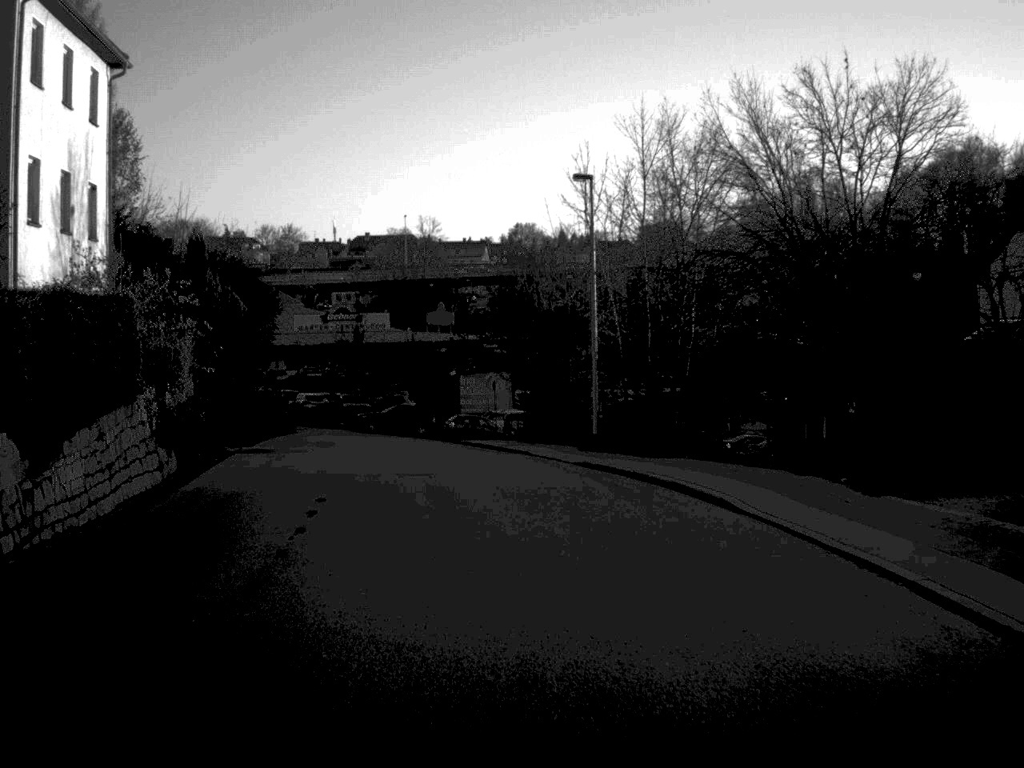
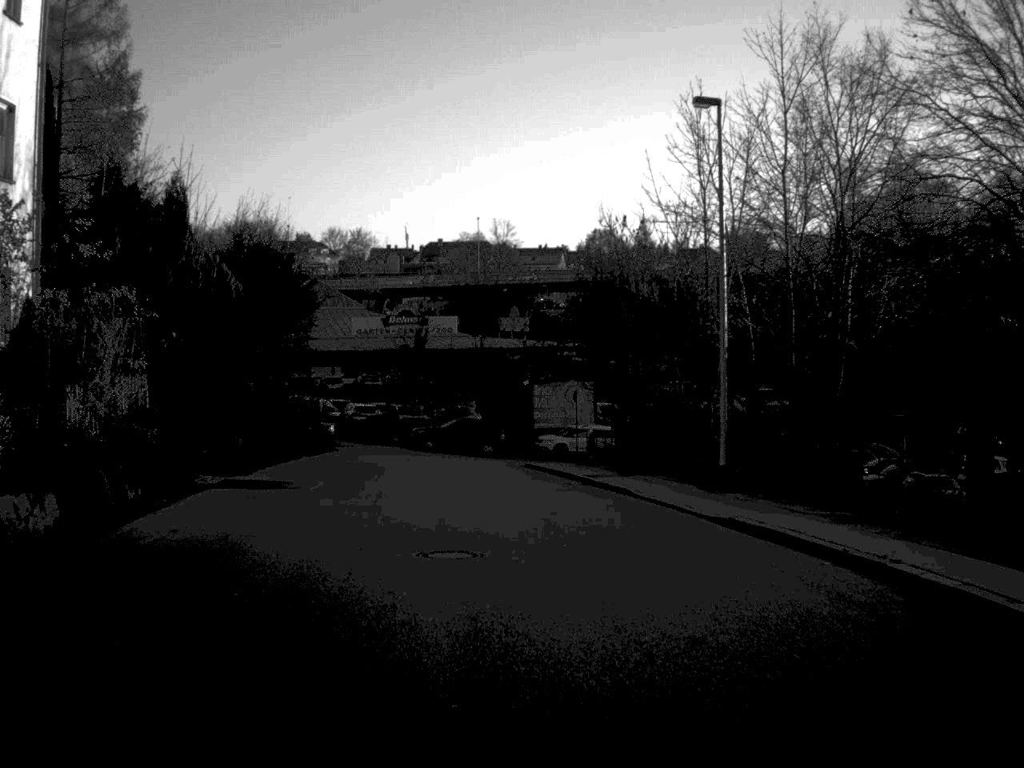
(-0.4, +10.4) m; -3°
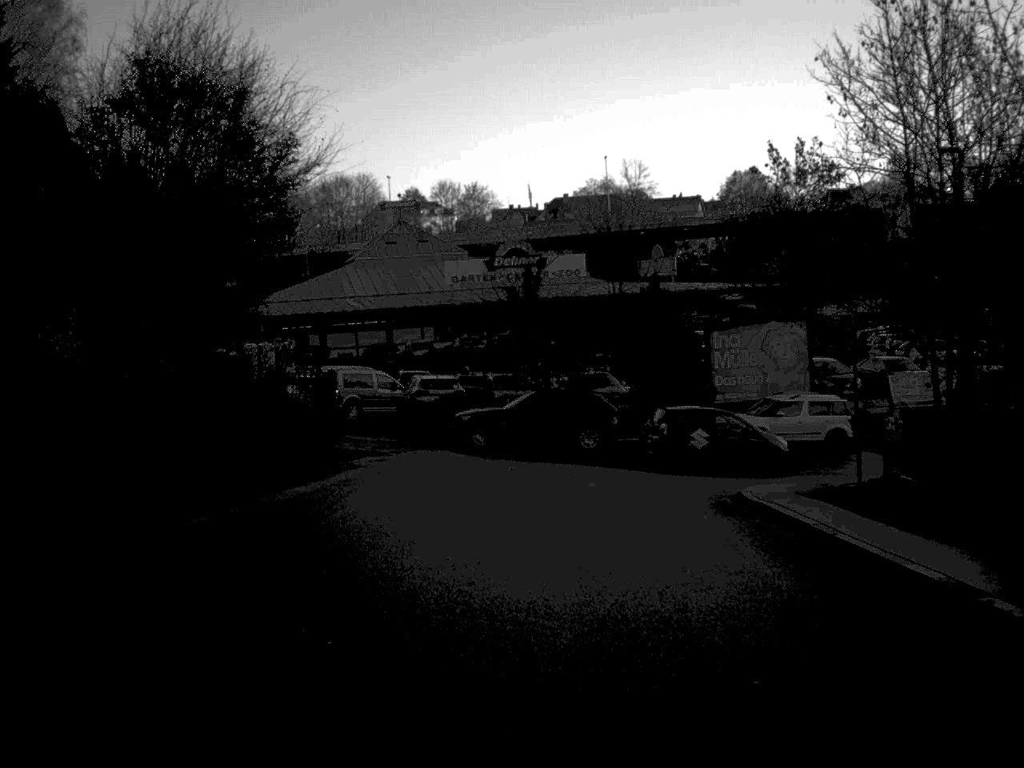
(-1.1, +25.9) m; -6°
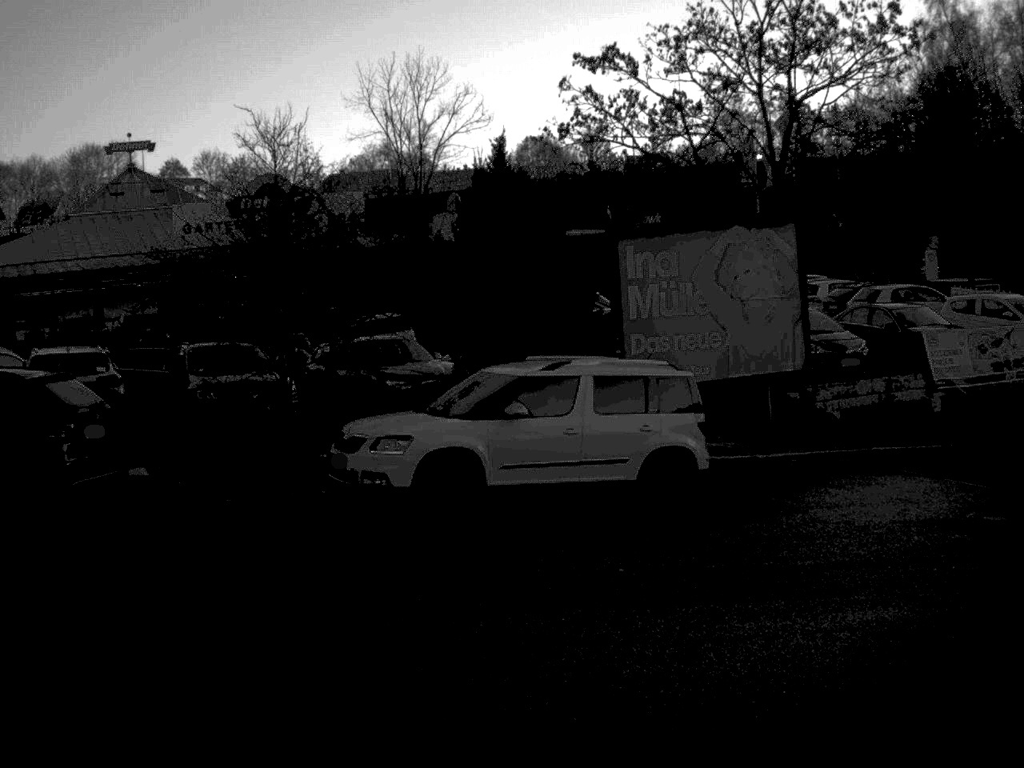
(+0.6, +20.7) m; +10°
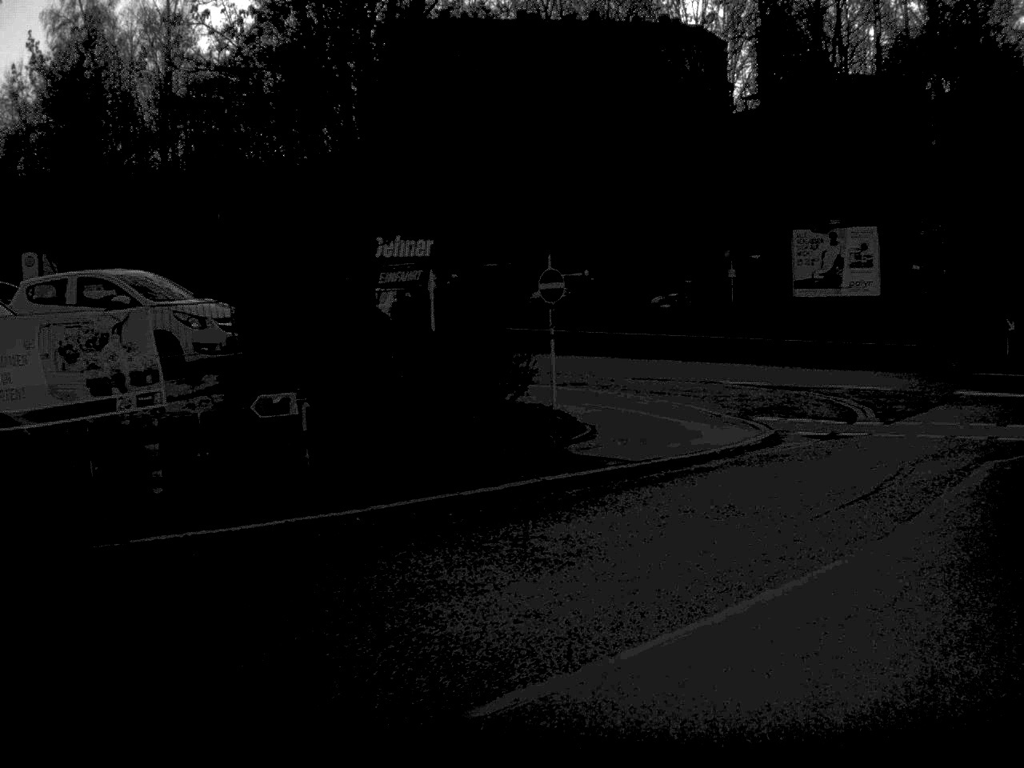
(+3.6, +11.8) m; +39°
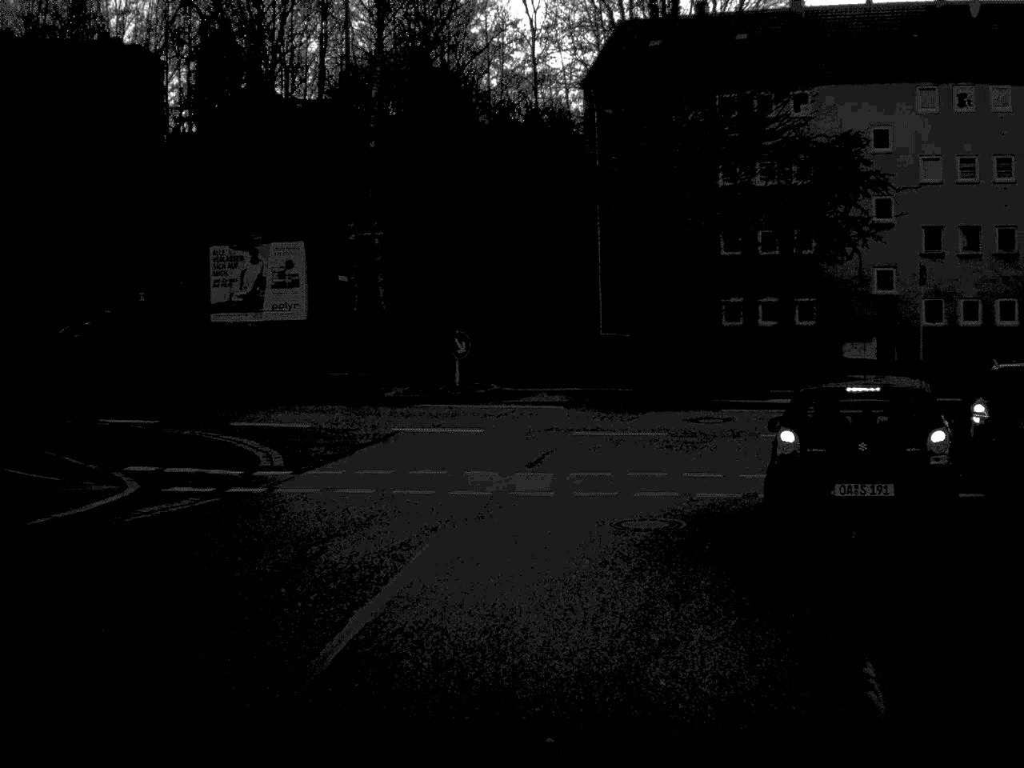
(+1.3, +5.7) m; +25°
